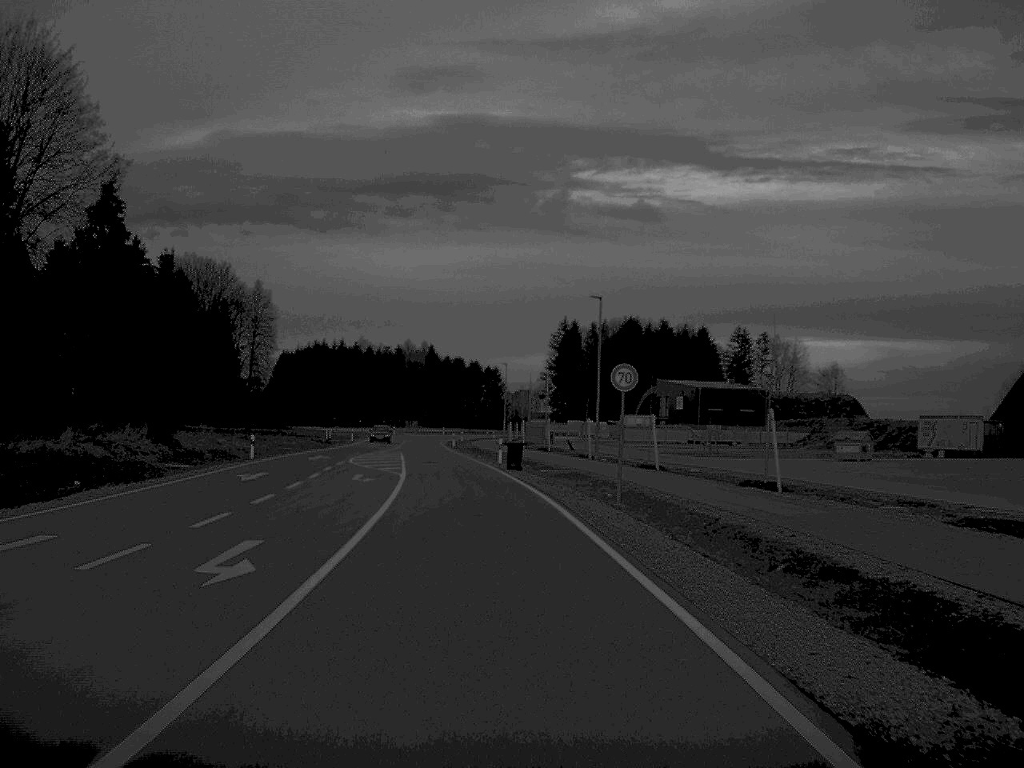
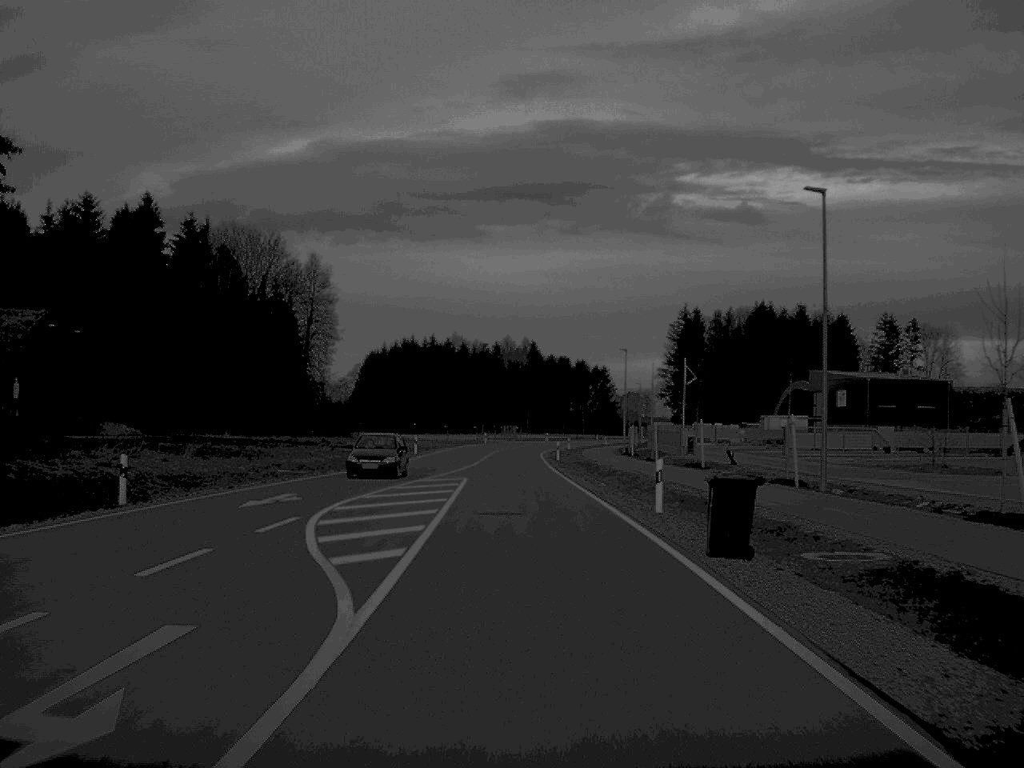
(-1.5, +30.6) m; -5°
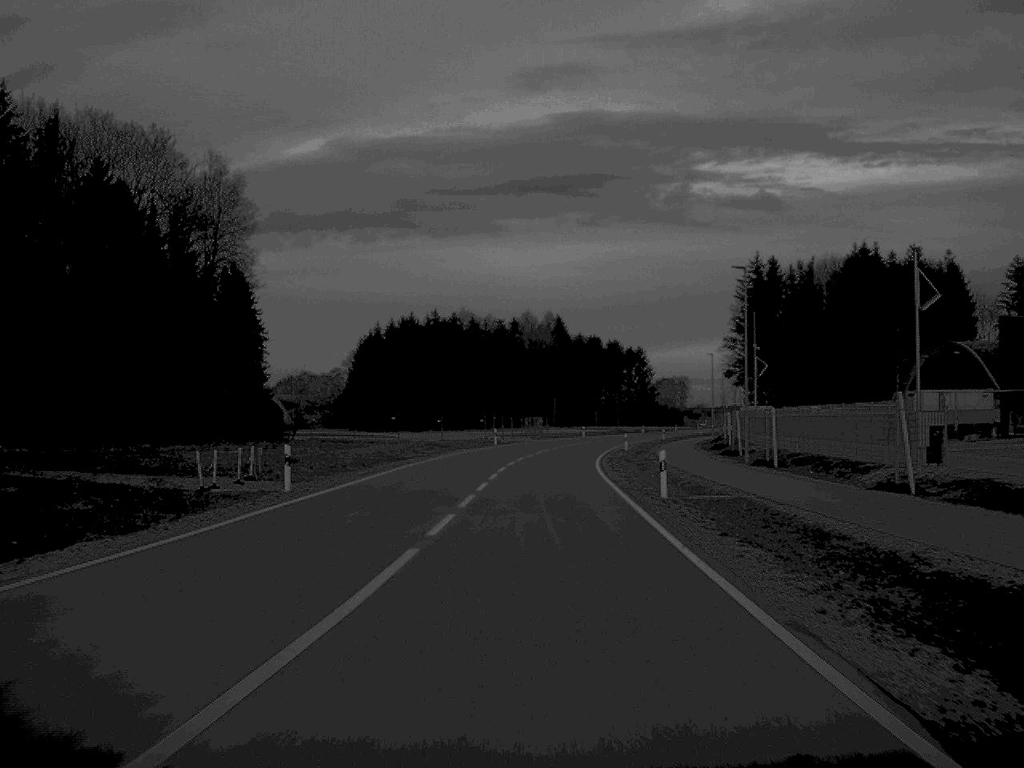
(-0.5, +47.2) m; -1°
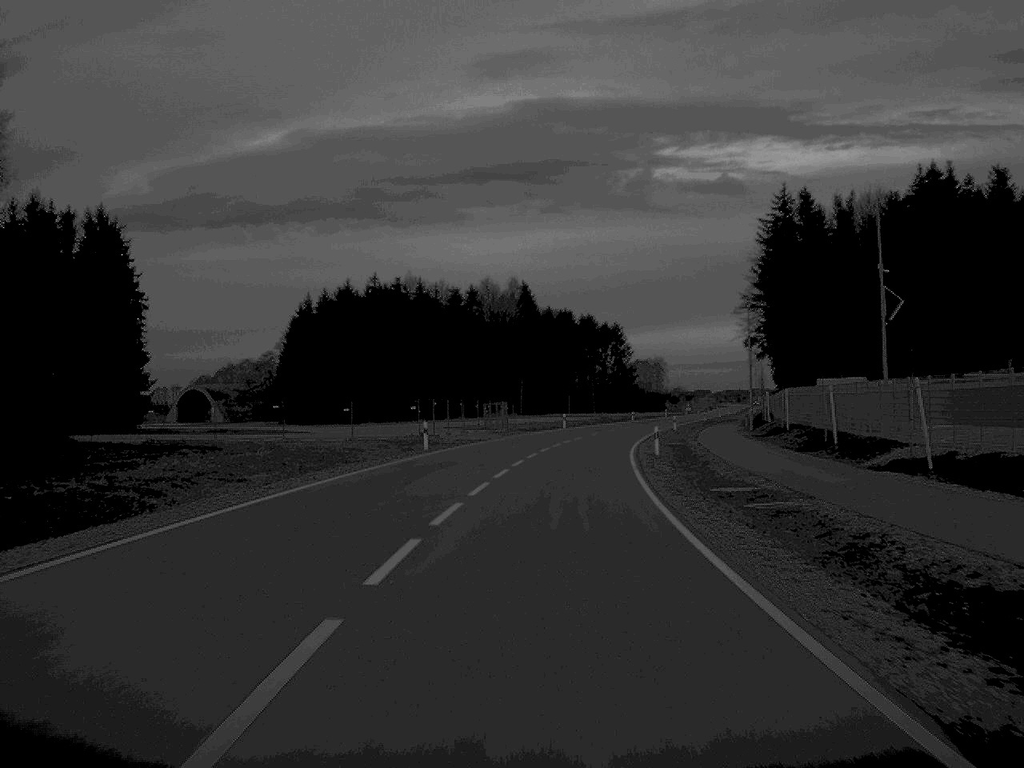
(+0.5, +36.5) m; +2°
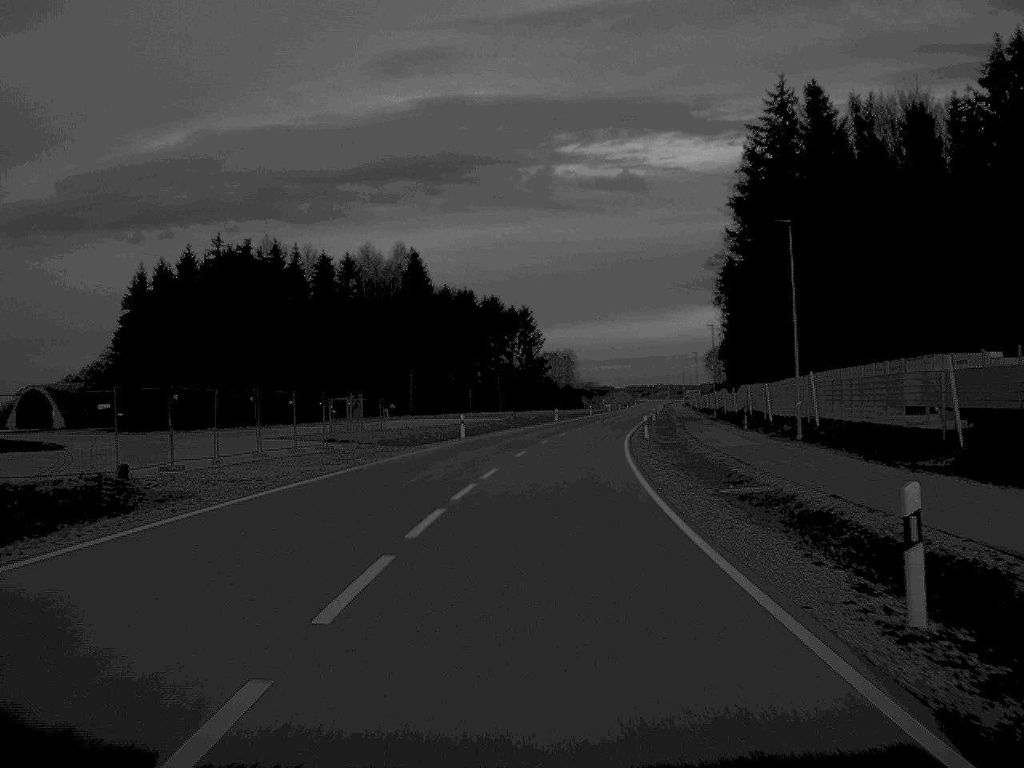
(+1.4, +38.2) m; +4°
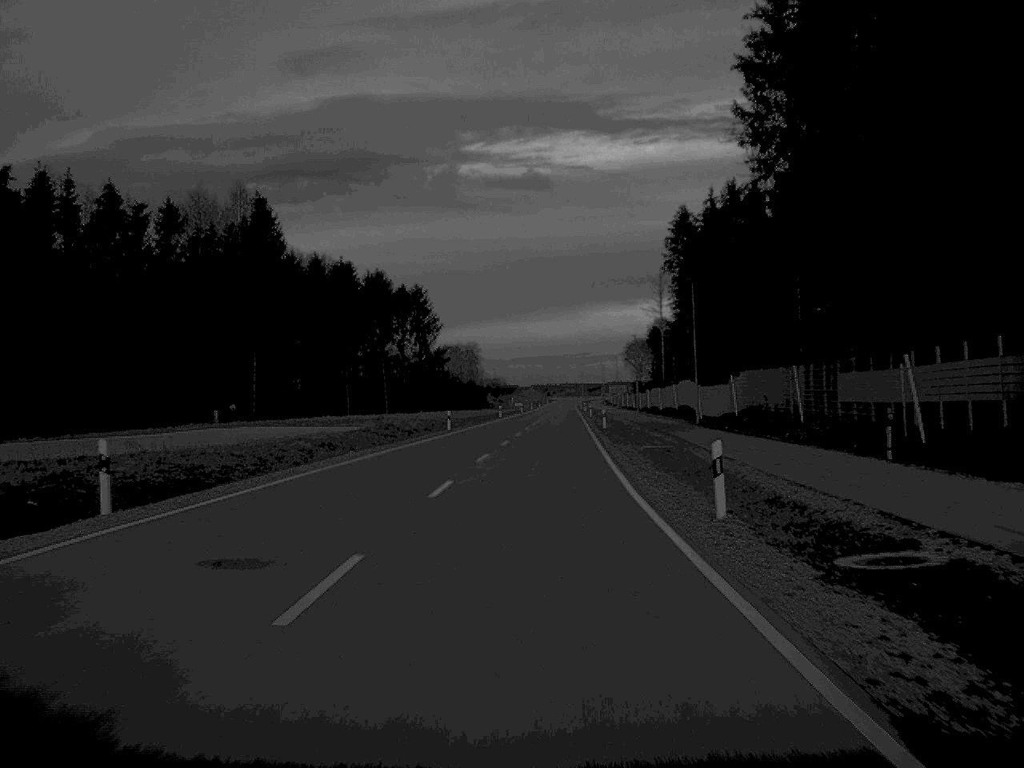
(+1.7, +41.1) m; +4°
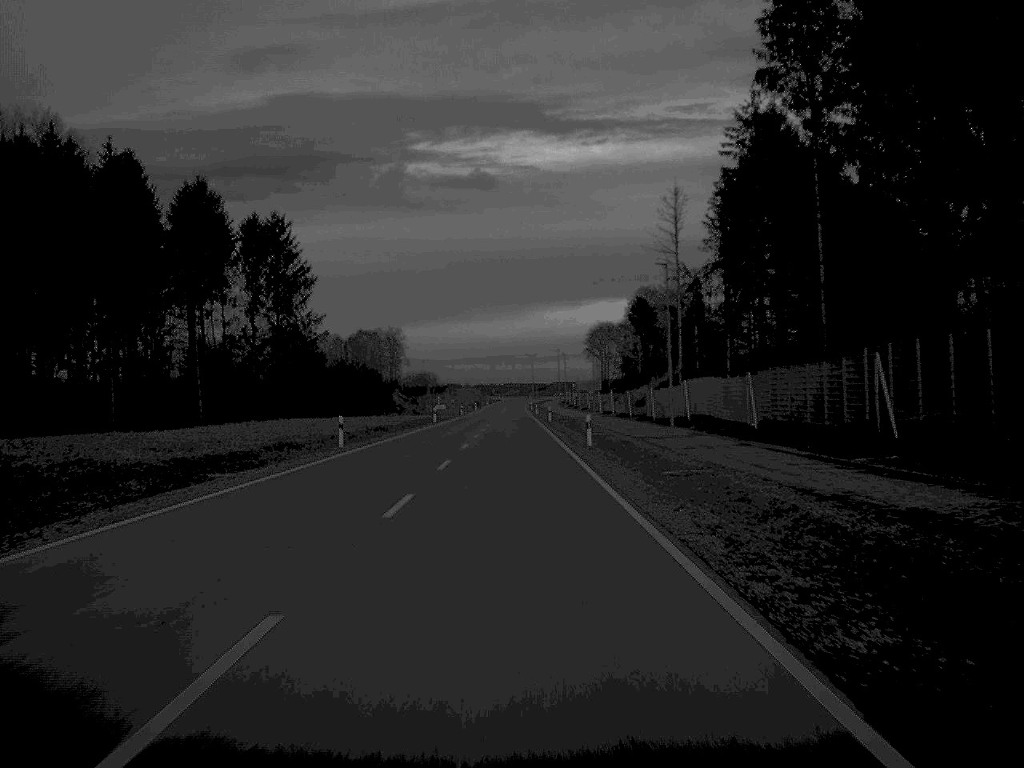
(+2.0, +74.6) m; +3°
